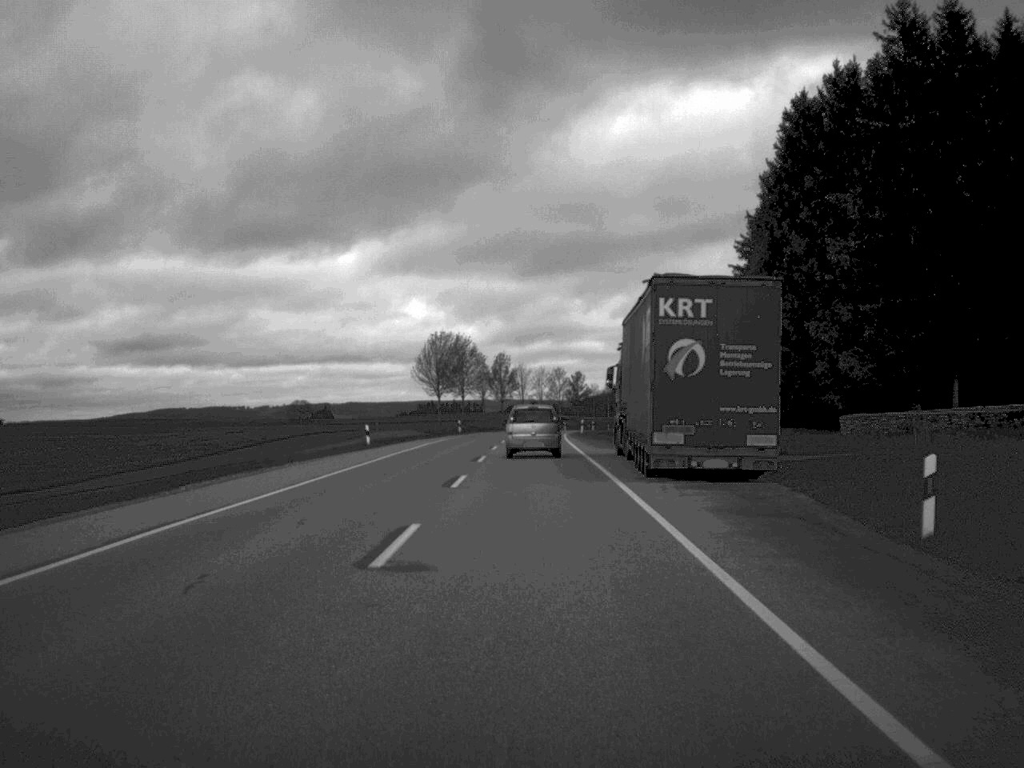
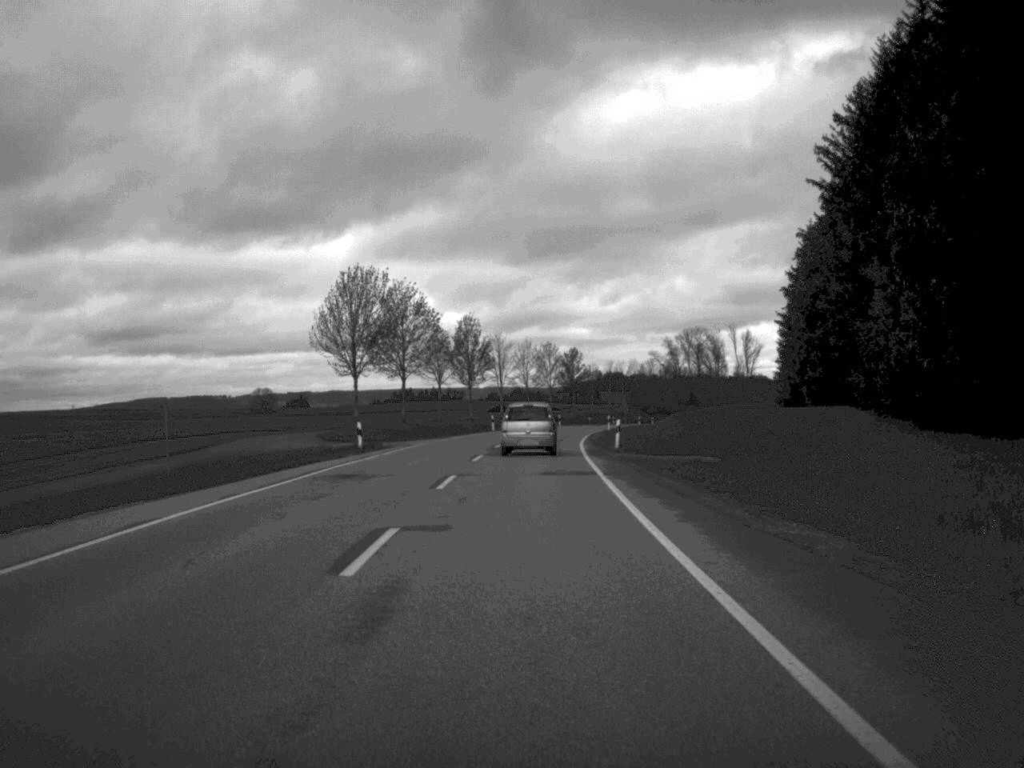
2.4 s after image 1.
(+0.3, +47.8) m; +1°
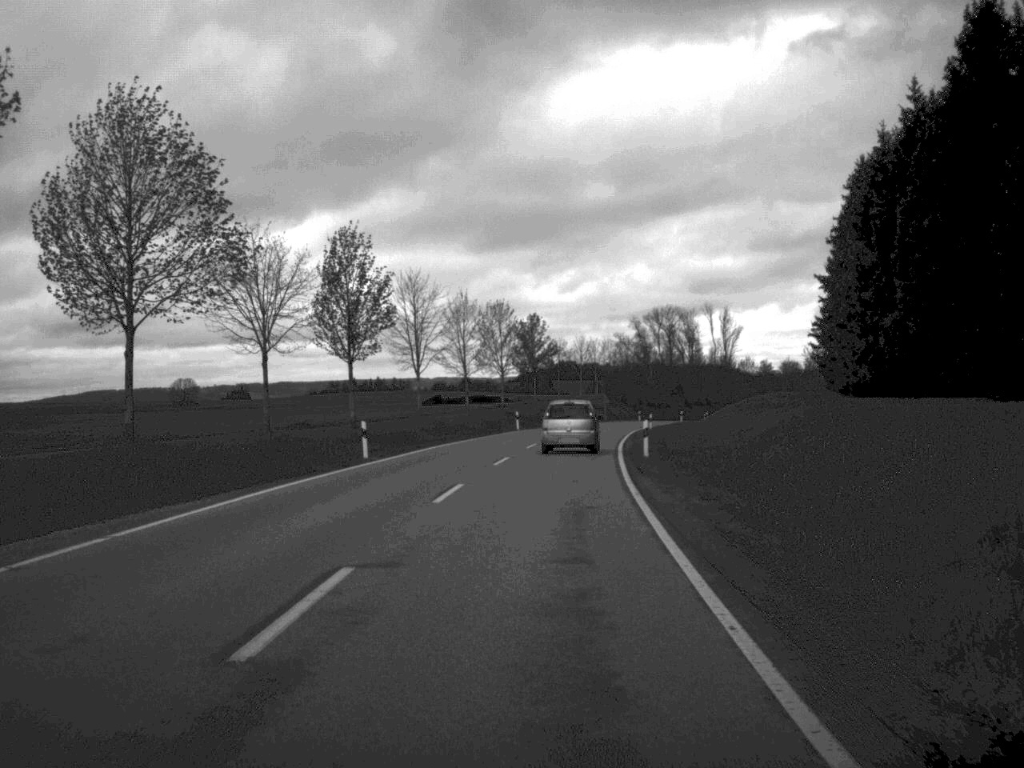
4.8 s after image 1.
(+0.7, +49.9) m; +2°
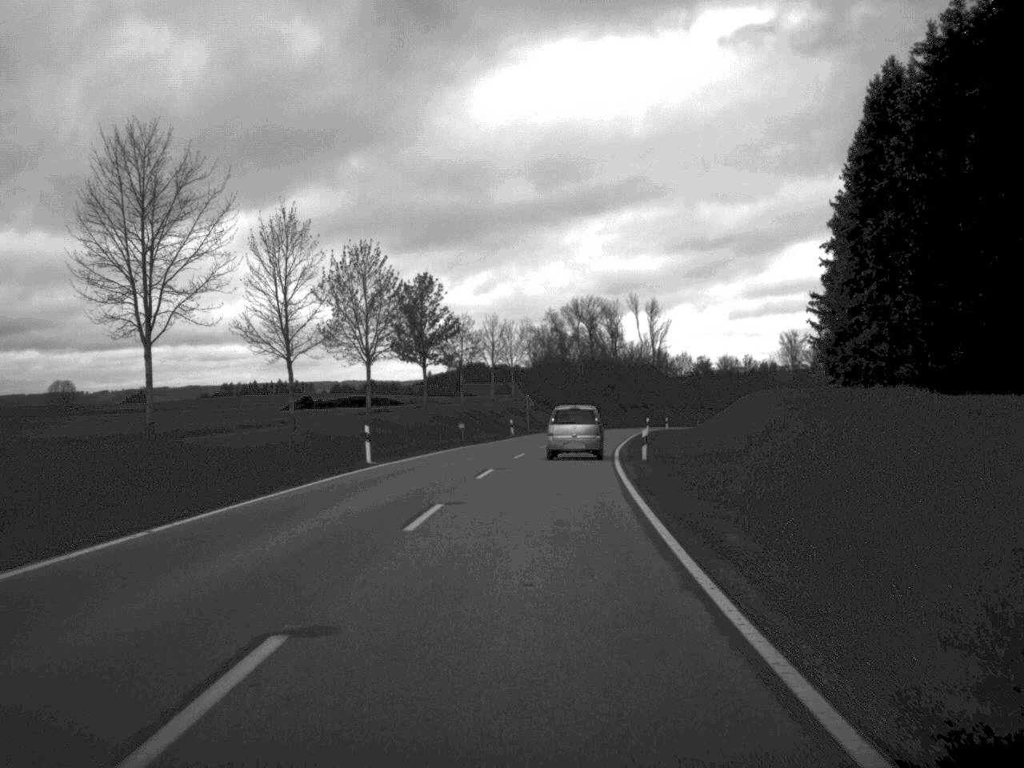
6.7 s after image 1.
(+1.3, +38.5) m; +4°
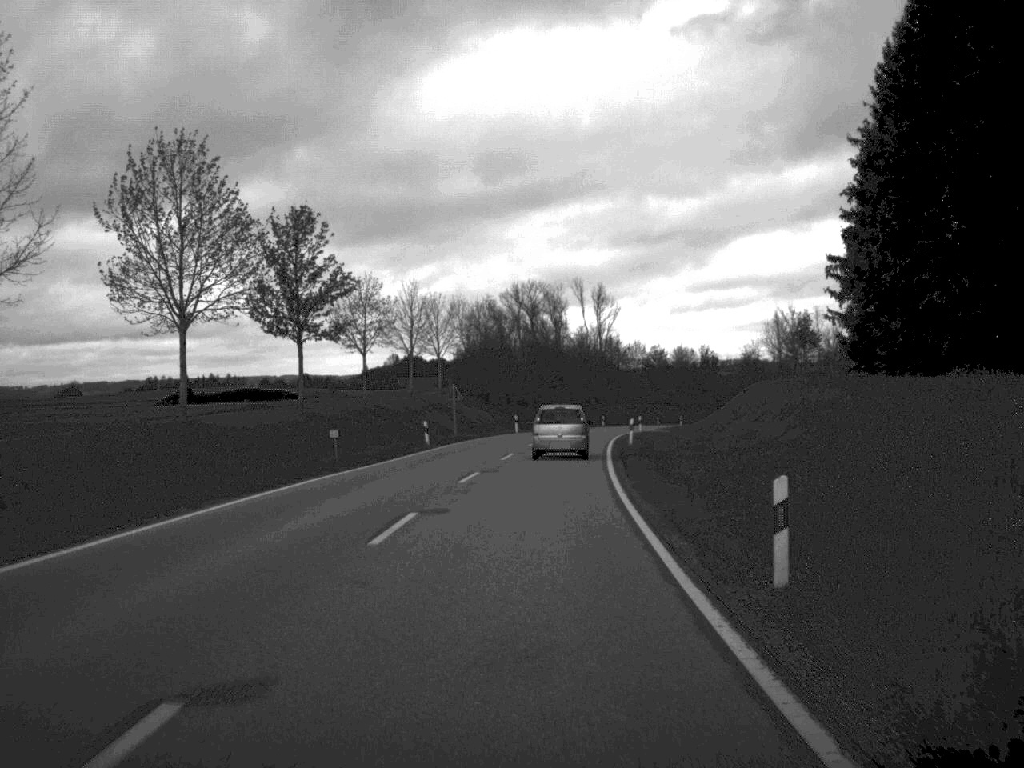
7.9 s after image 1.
(+0.6, +25.0) m; +3°
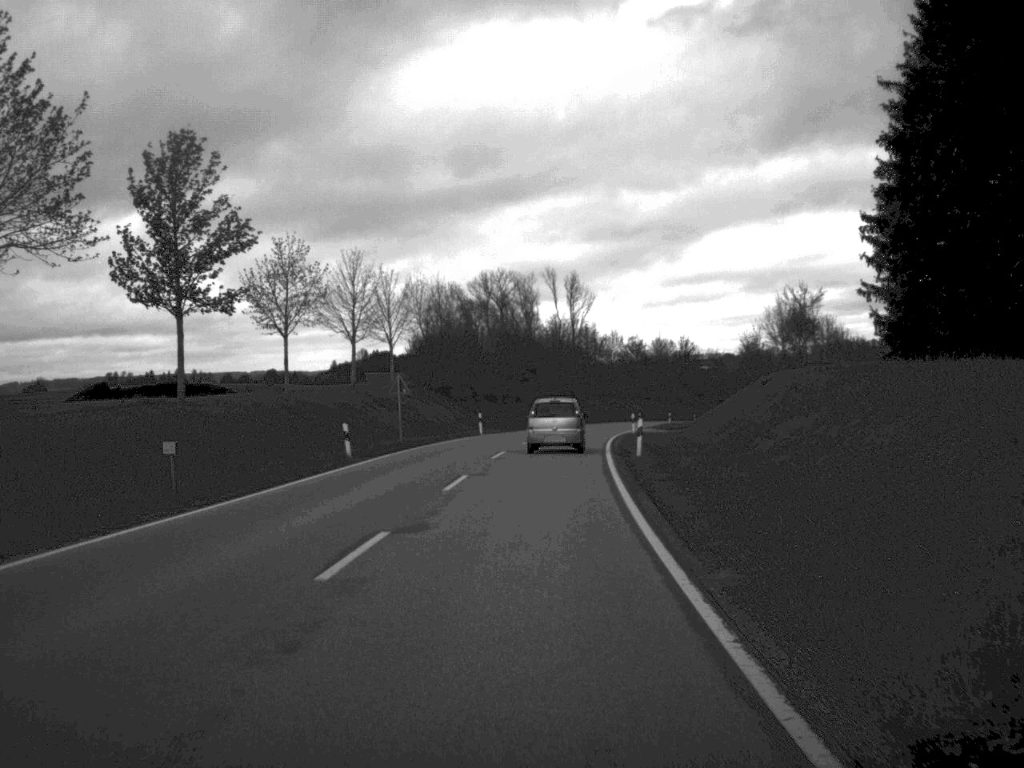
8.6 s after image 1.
(+0.2, +14.7) m; +1°
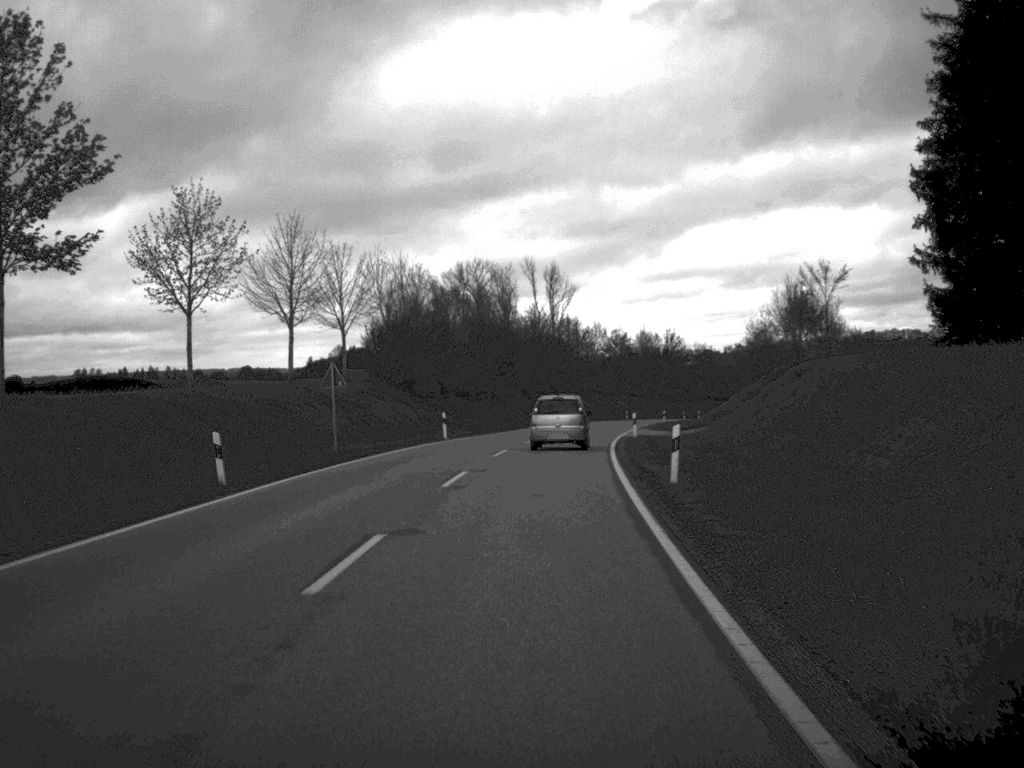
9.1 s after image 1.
(+0.1, +12.4) m; +1°
